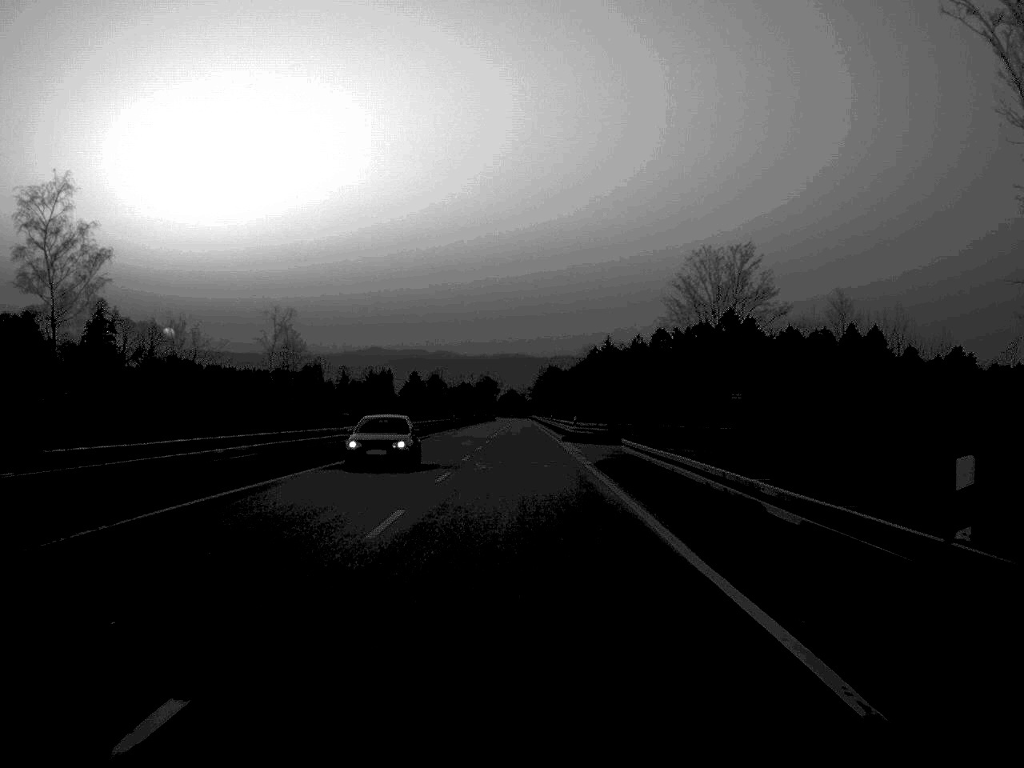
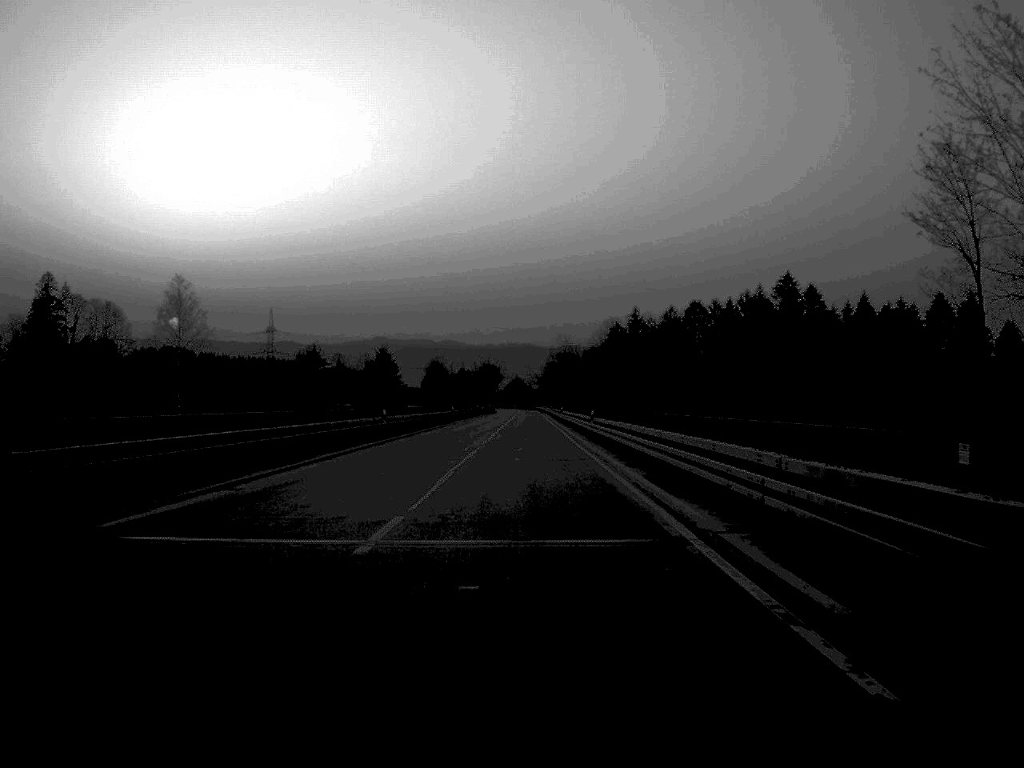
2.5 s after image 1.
(-0.1, +61.5) m; 0°
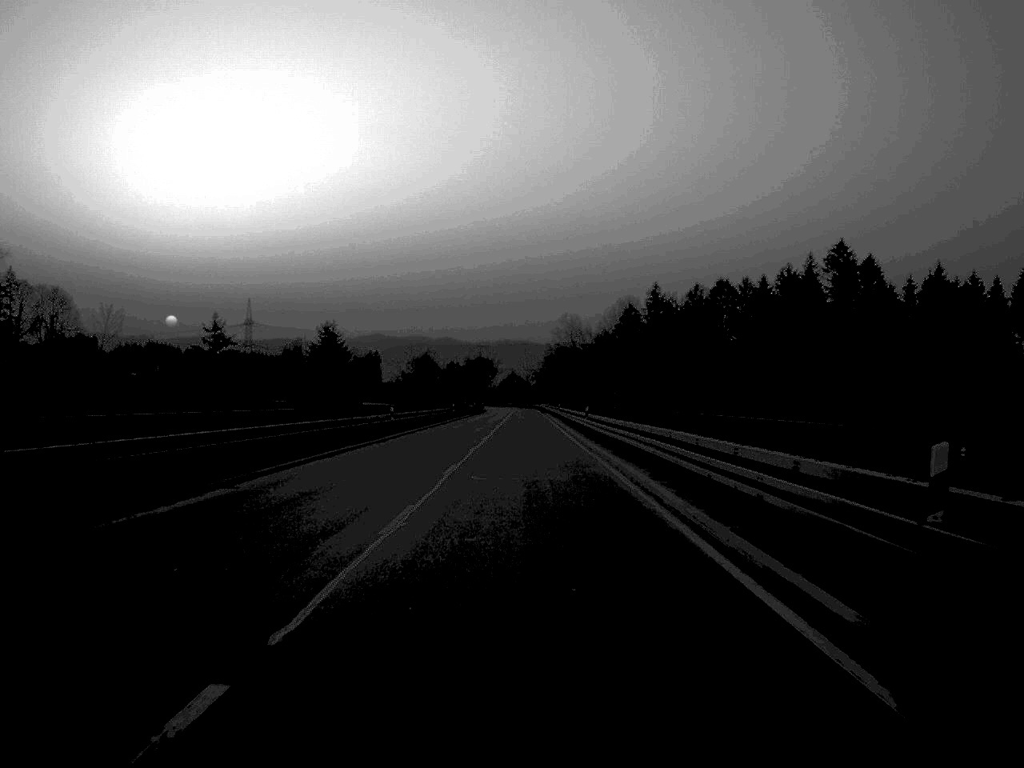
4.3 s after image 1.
(+0.1, +45.9) m; 0°
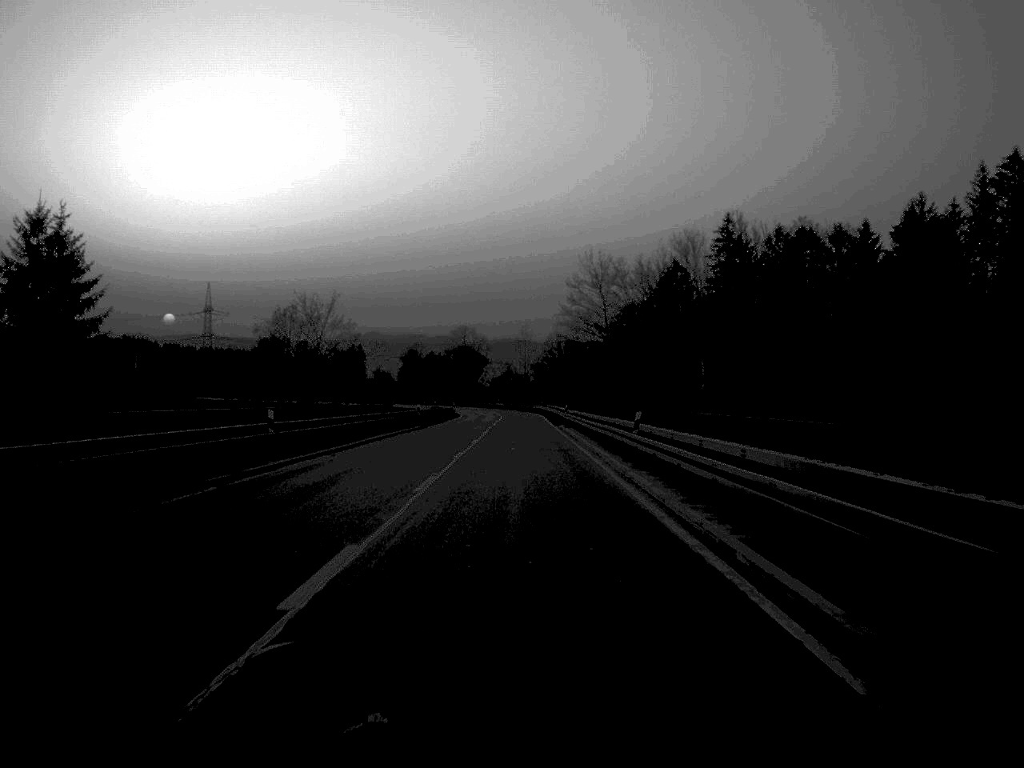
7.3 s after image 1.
(+0.2, +76.8) m; 0°
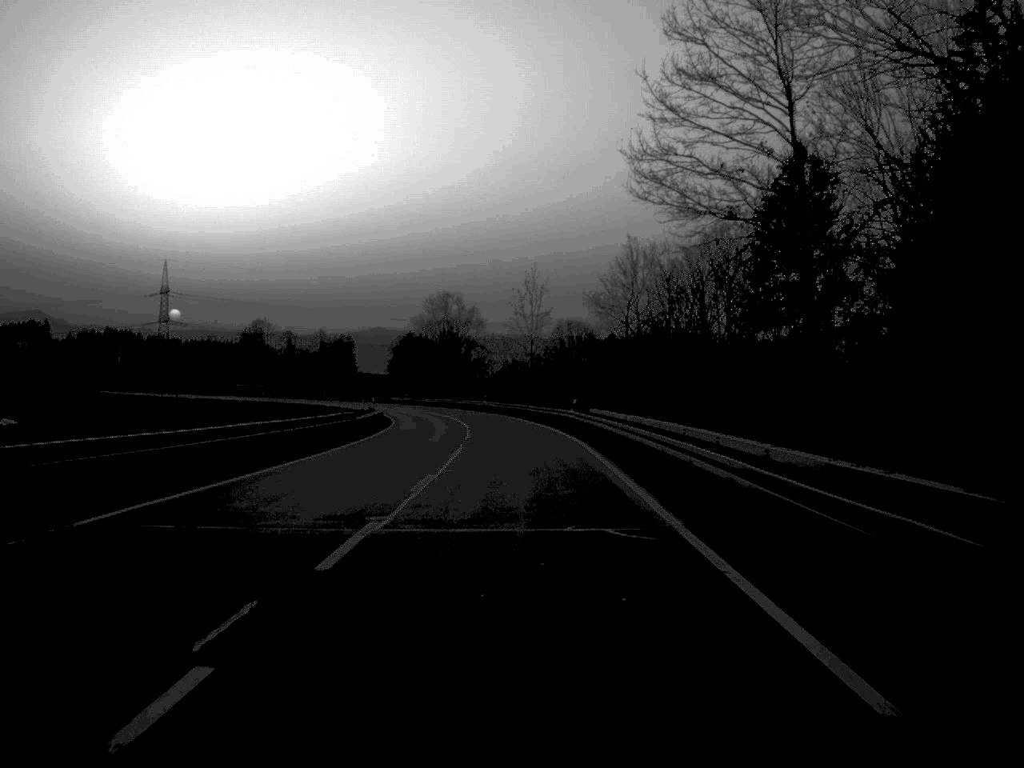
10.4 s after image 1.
(0.0, +76.0) m; 0°
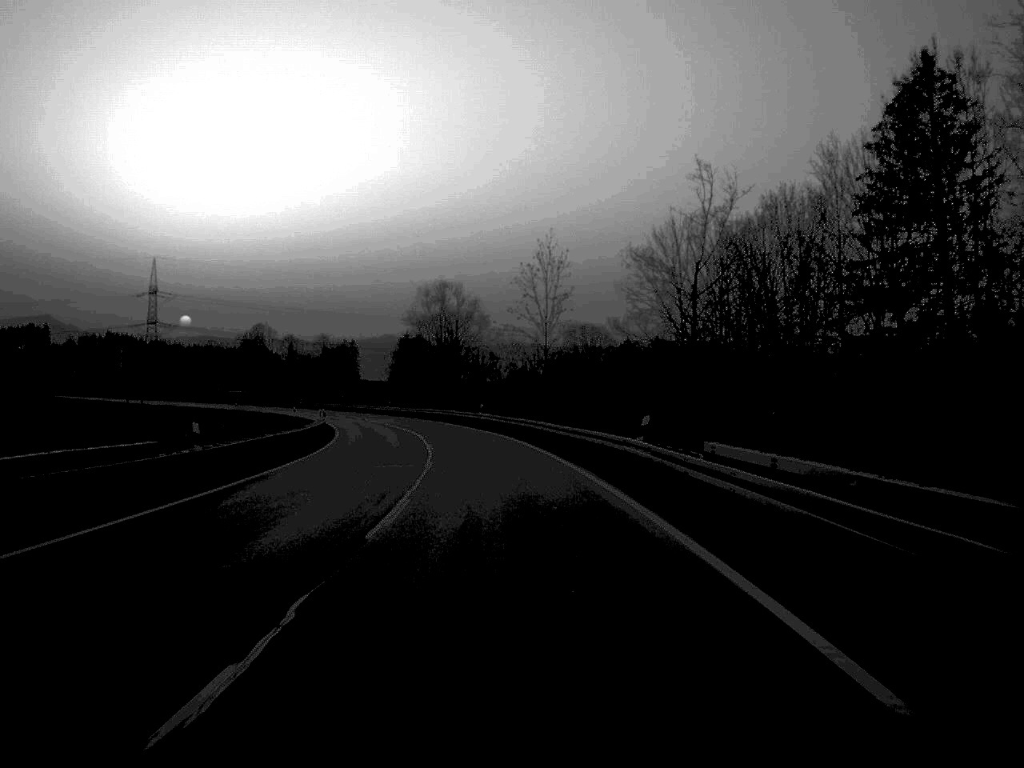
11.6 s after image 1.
(-0.1, +28.7) m; 0°
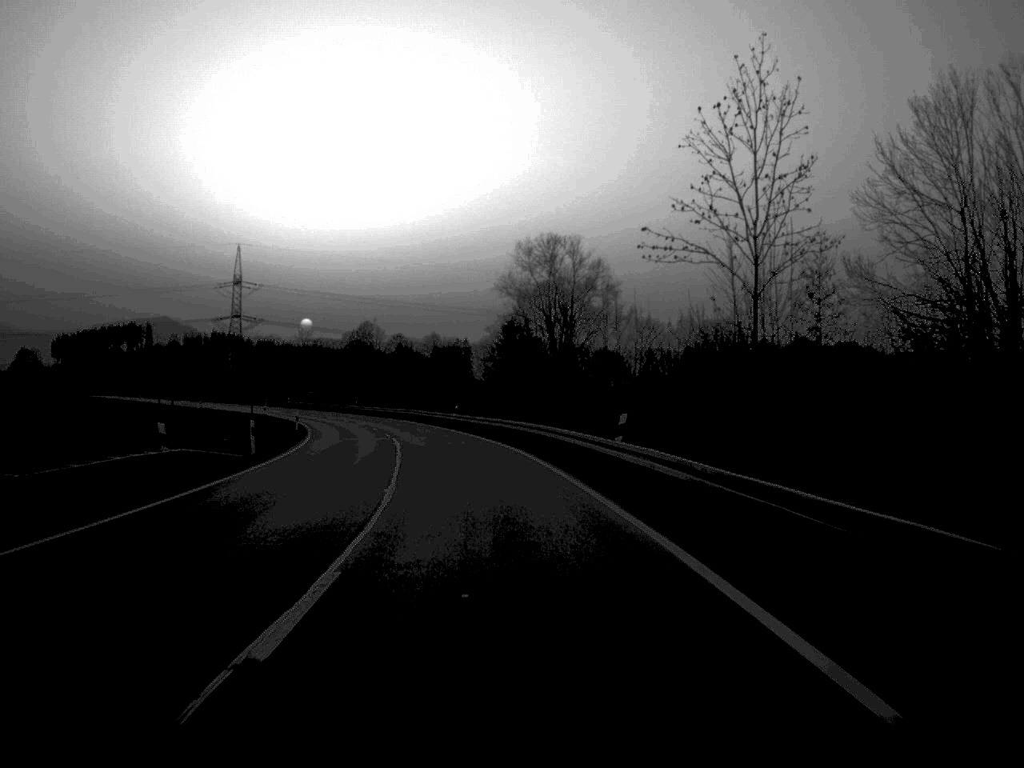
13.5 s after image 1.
(-1.9, +46.9) m; -5°
